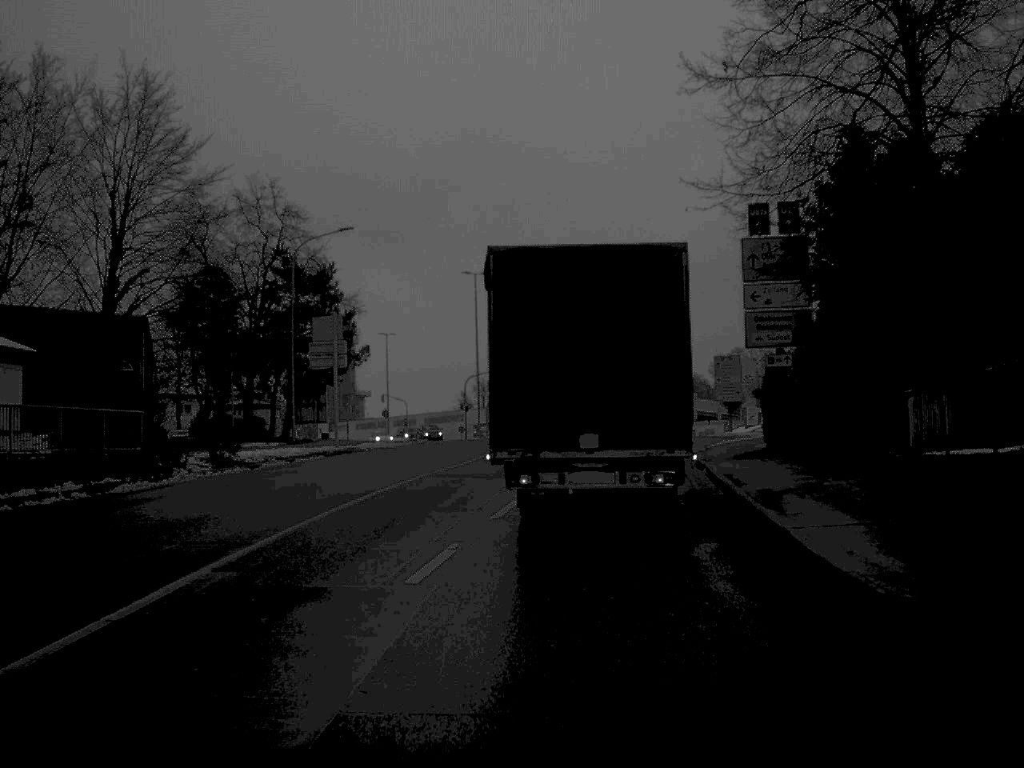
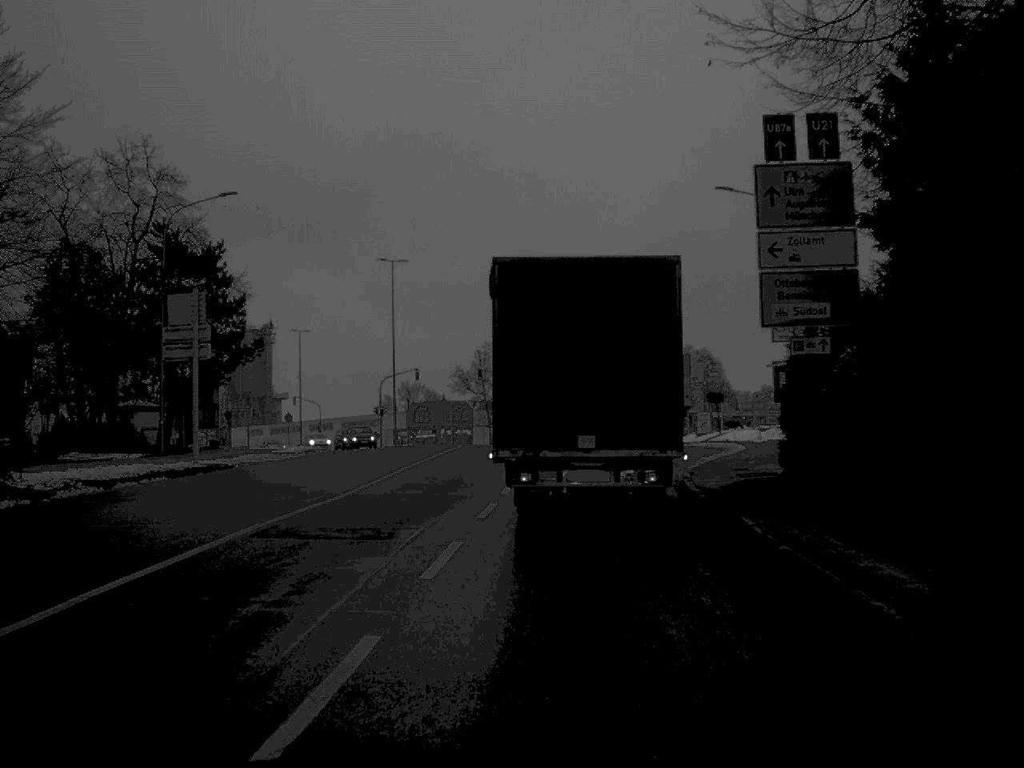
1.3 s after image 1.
(+0.3, +11.3) m; +3°
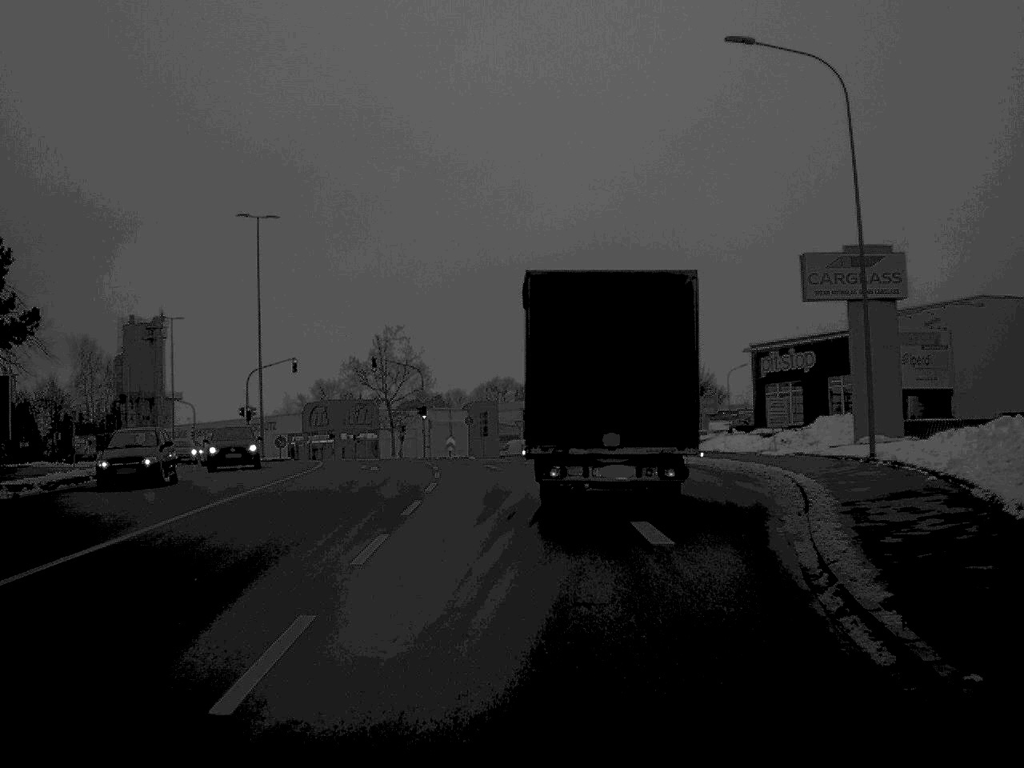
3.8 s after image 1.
(+0.9, +21.9) m; +3°
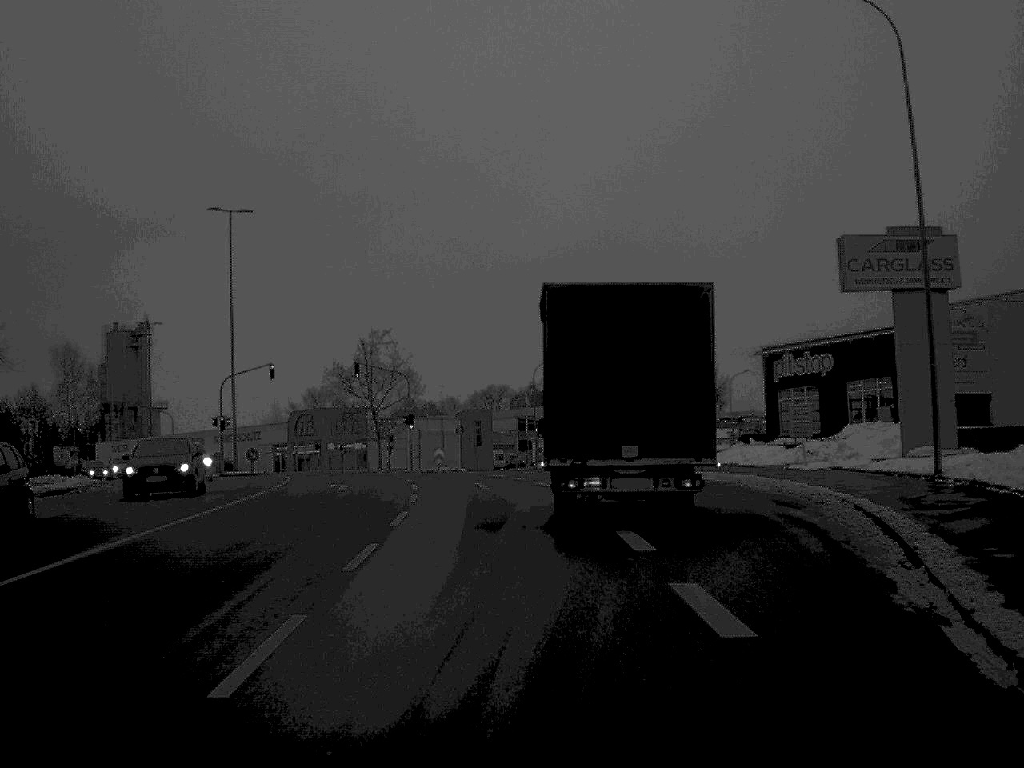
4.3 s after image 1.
(0.0, +5.4) m; 0°
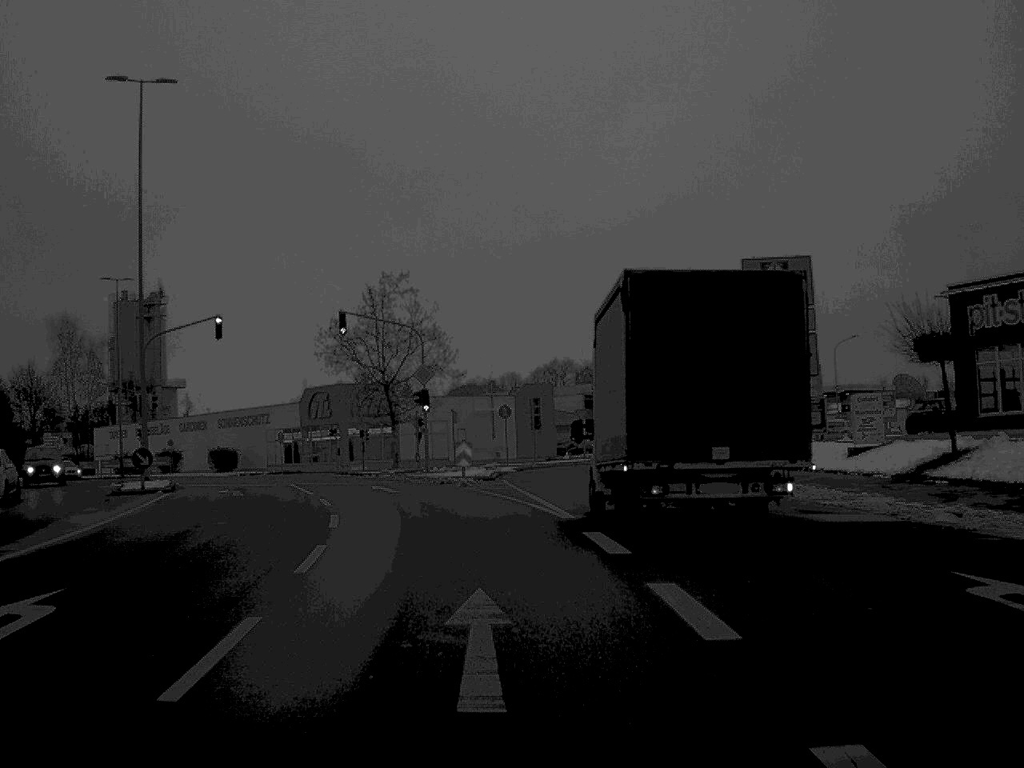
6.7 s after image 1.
(-0.3, +23.9) m; -3°
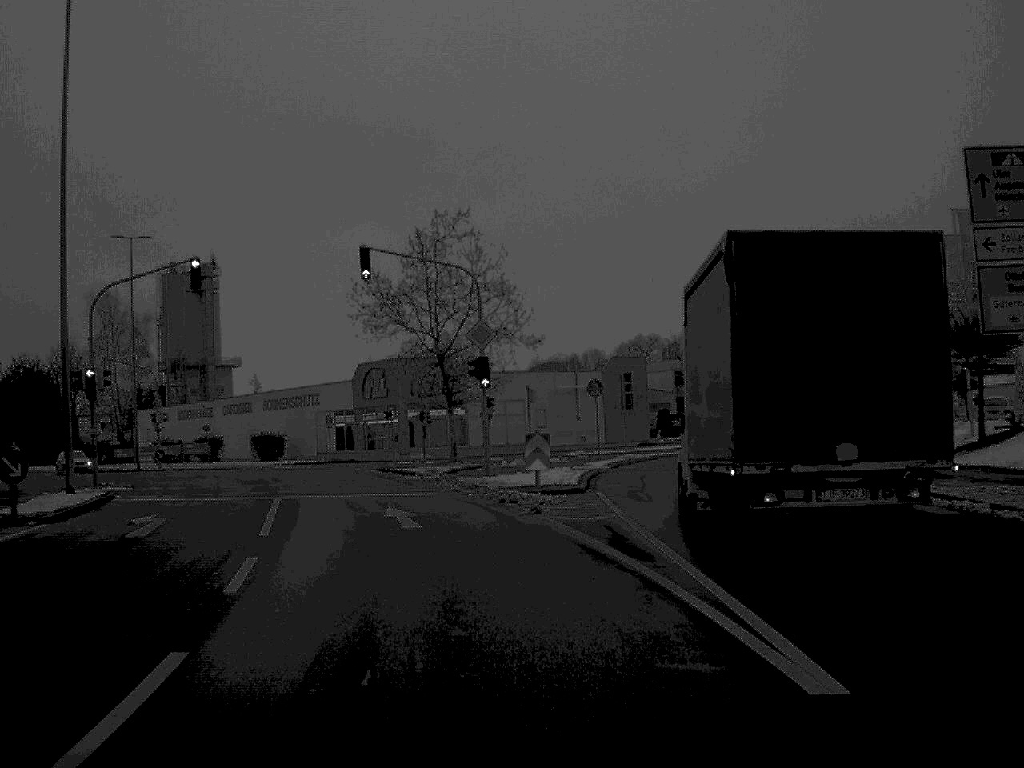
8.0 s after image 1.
(-0.4, +13.7) m; -4°
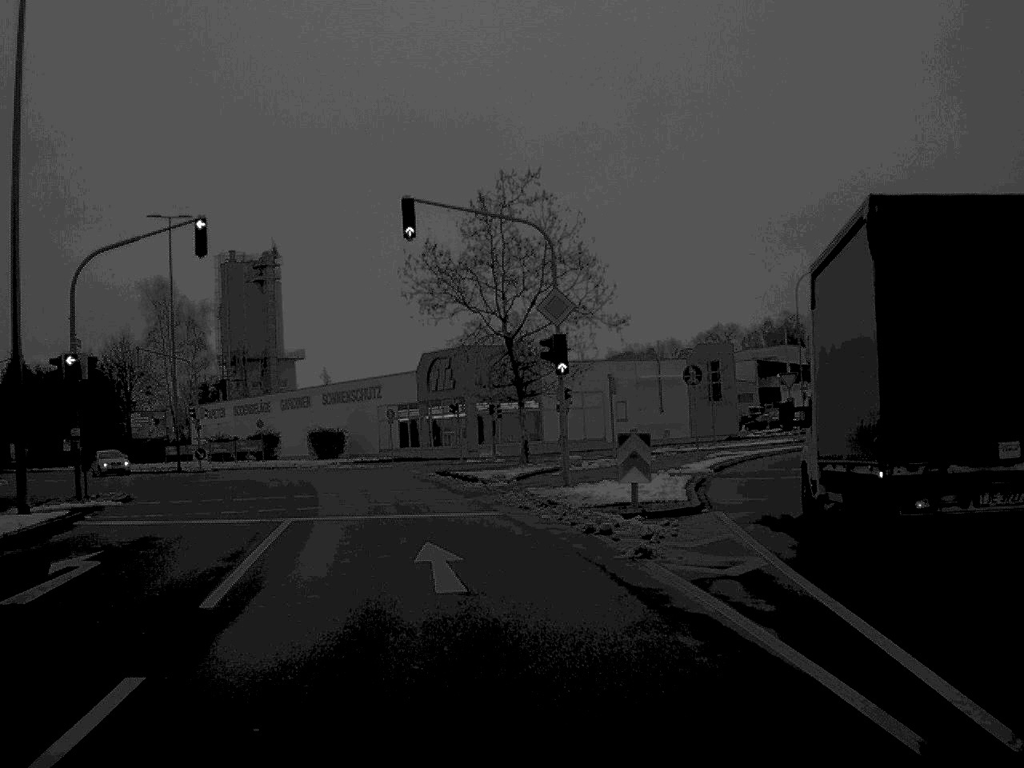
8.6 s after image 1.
(-0.2, +6.8) m; -3°
